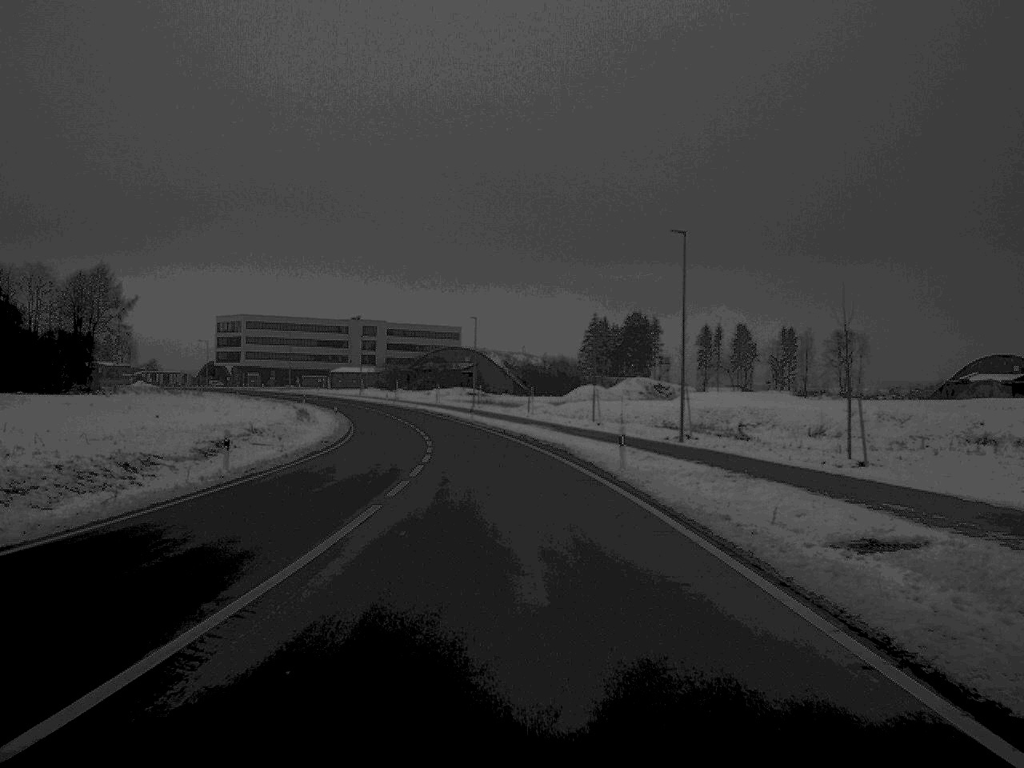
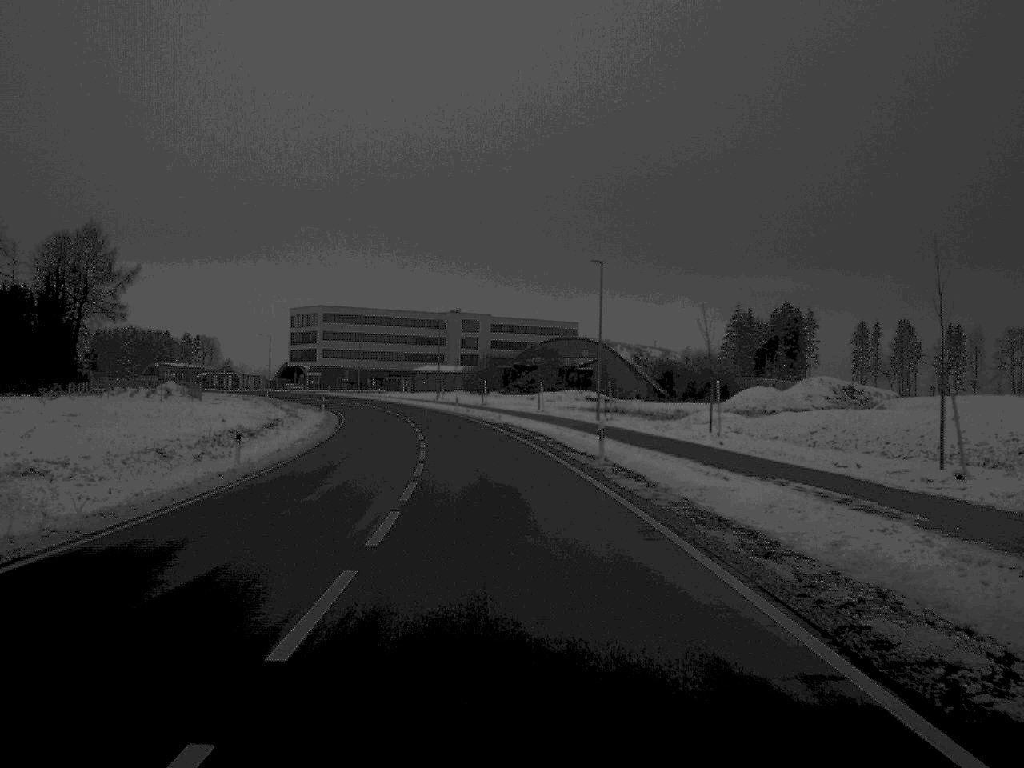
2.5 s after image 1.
(-2.2, +49.4) m; -5°
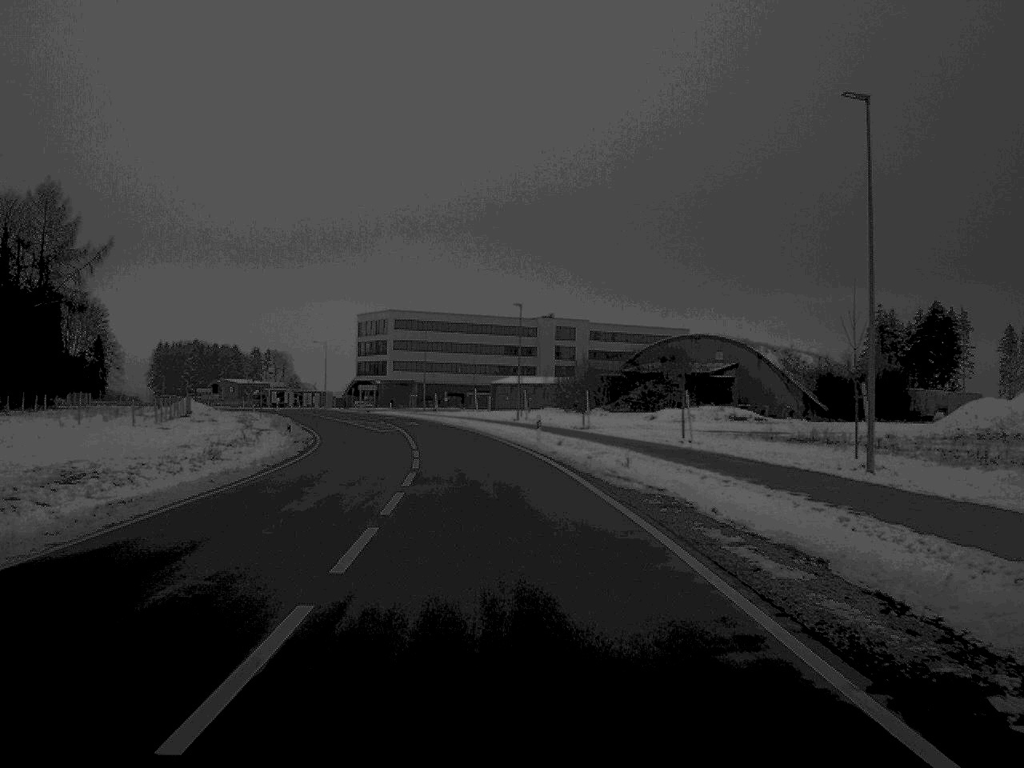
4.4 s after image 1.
(-1.5, +38.0) m; -4°
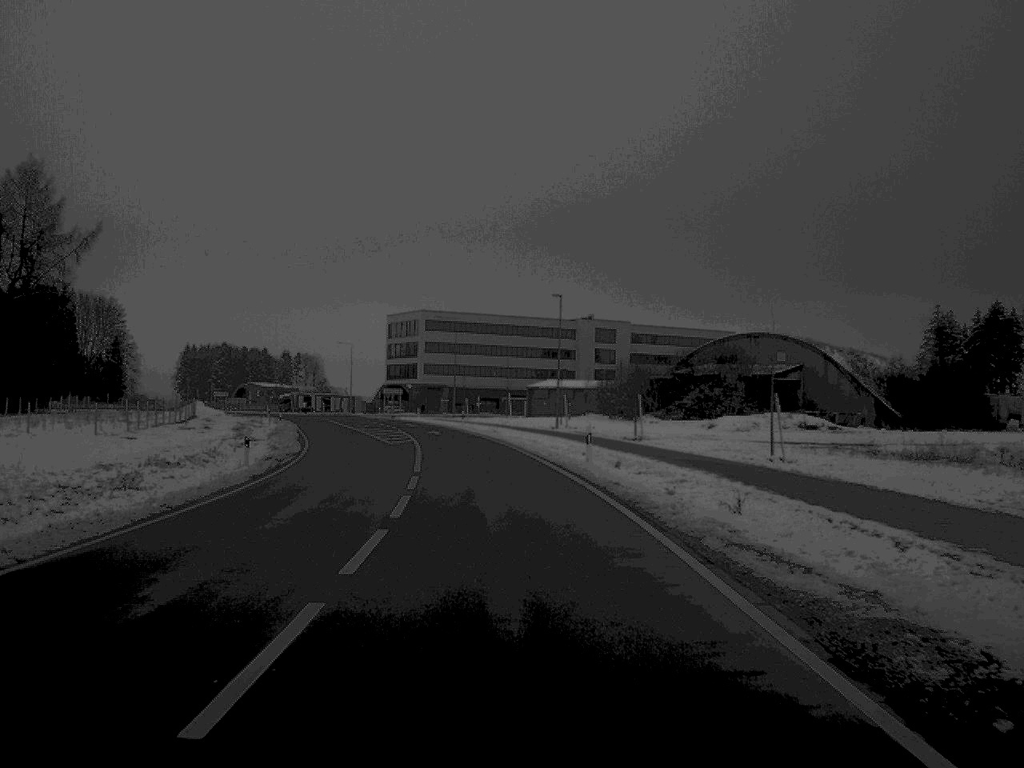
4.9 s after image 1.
(-0.2, +11.7) m; -2°
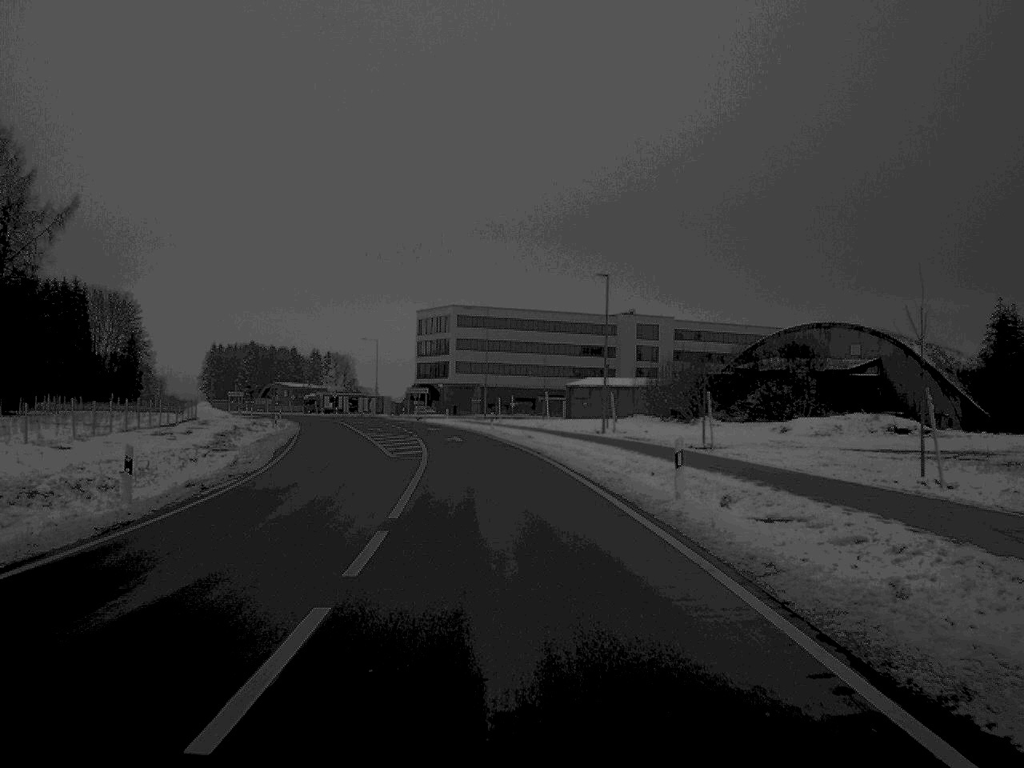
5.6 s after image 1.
(-0.2, +12.3) m; -2°
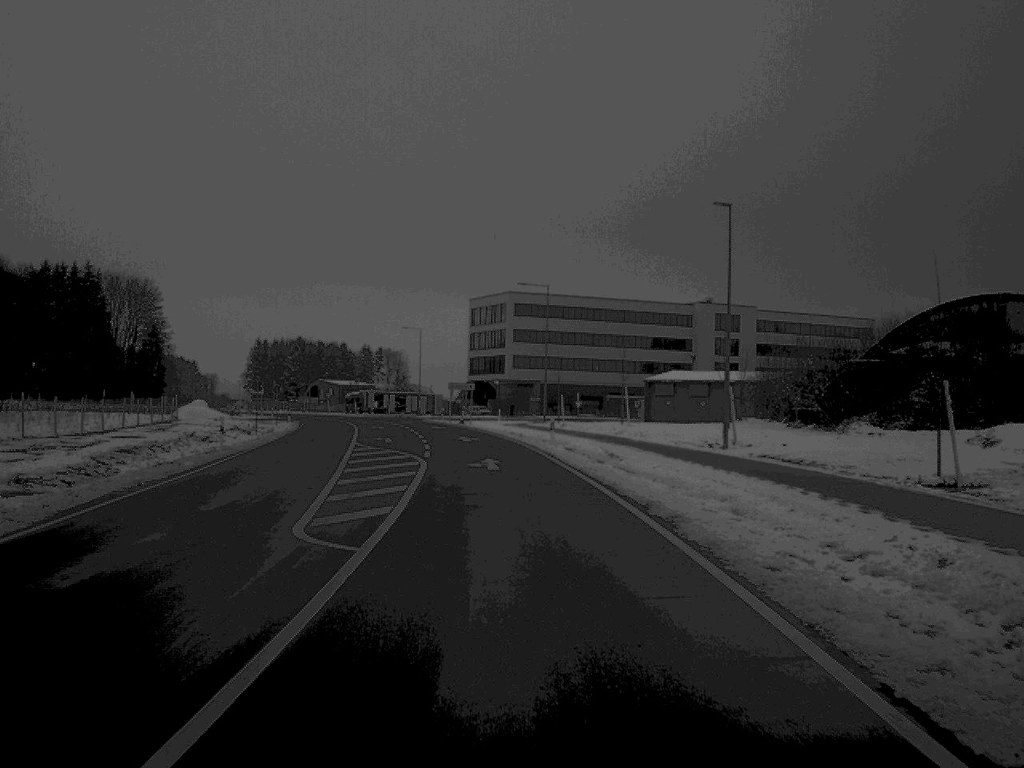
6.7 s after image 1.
(-0.5, +23.3) m; -3°
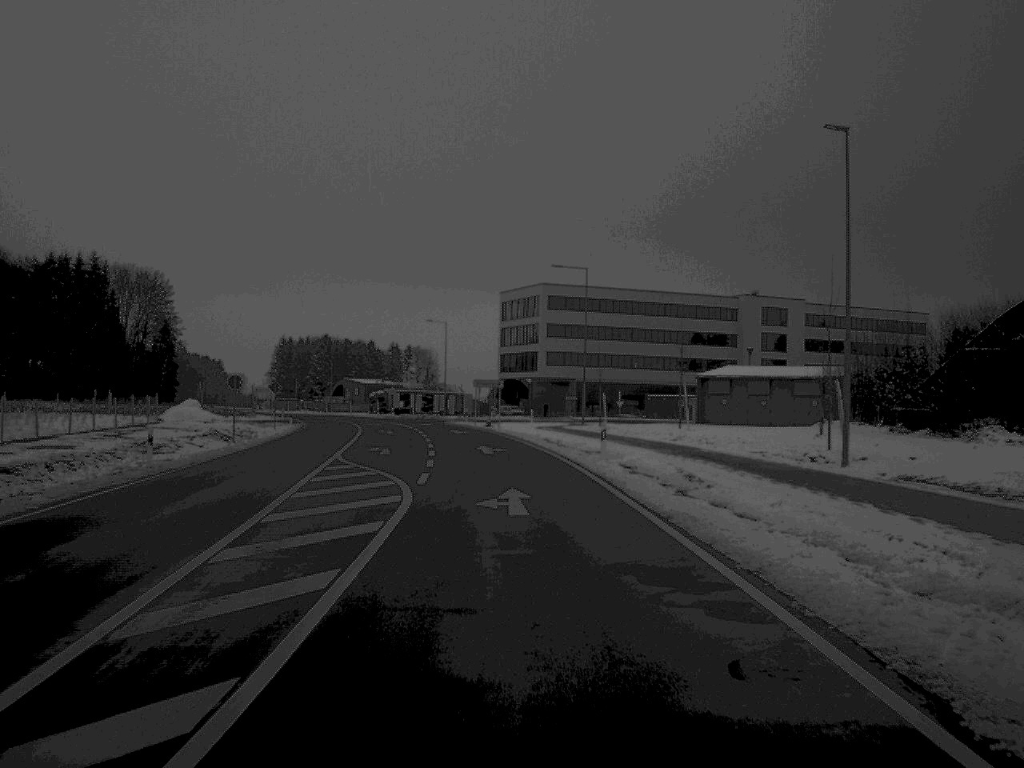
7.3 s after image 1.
(-0.2, +12.0) m; -1°
